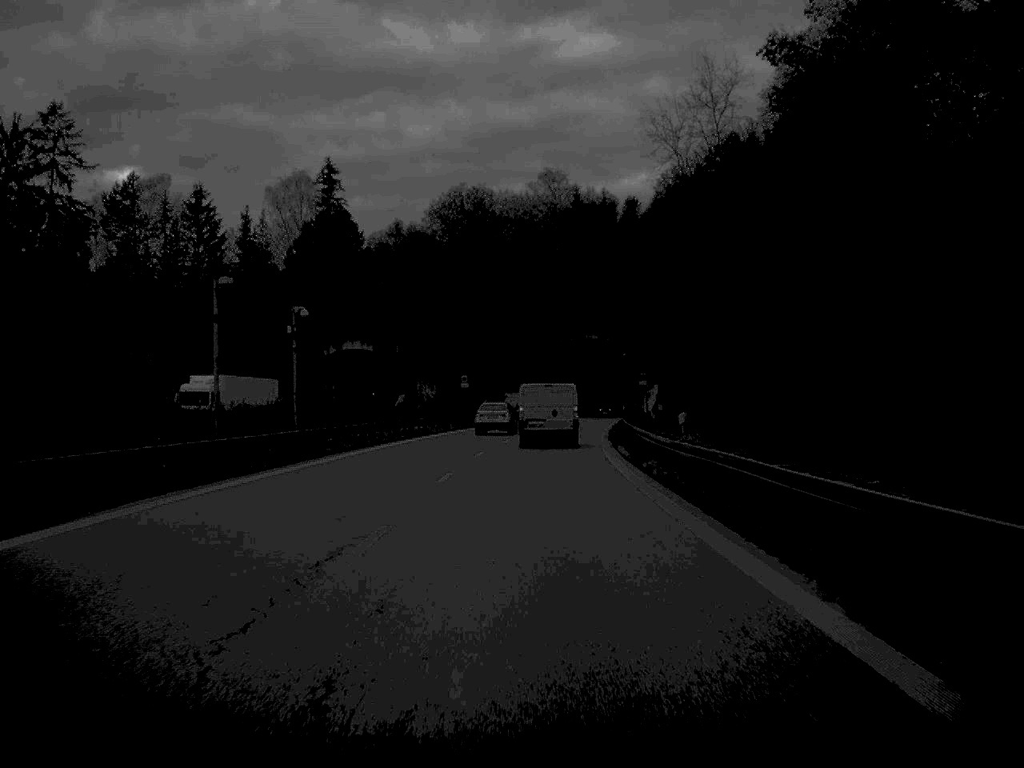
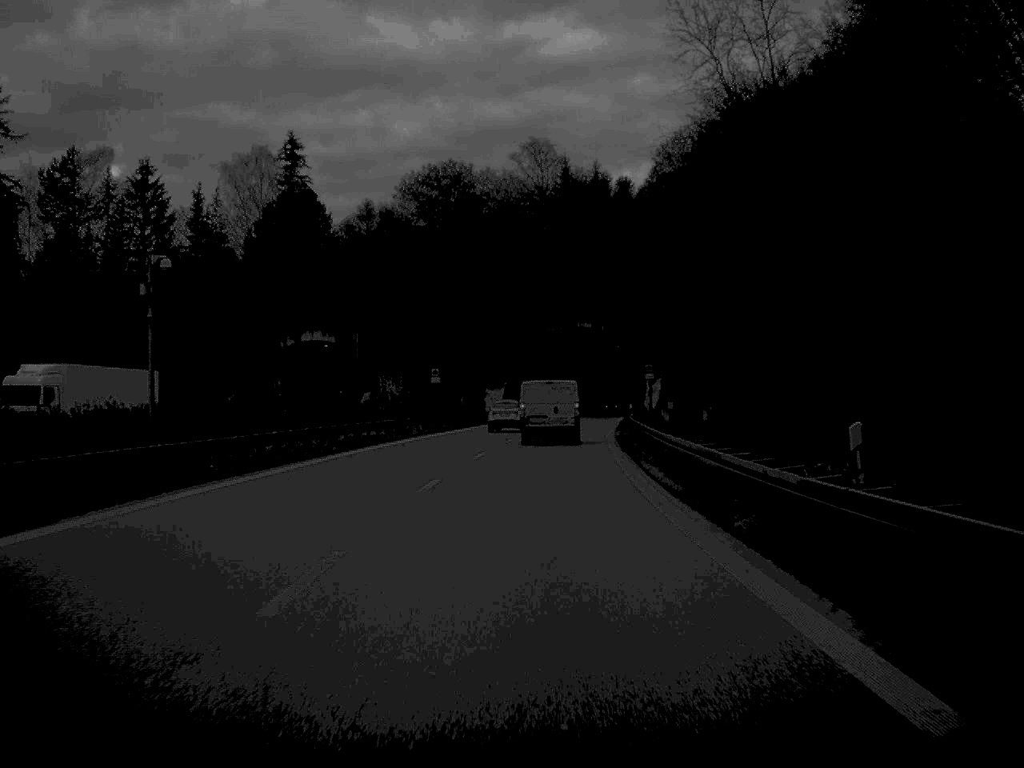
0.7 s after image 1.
(+0.1, +15.0) m; +1°
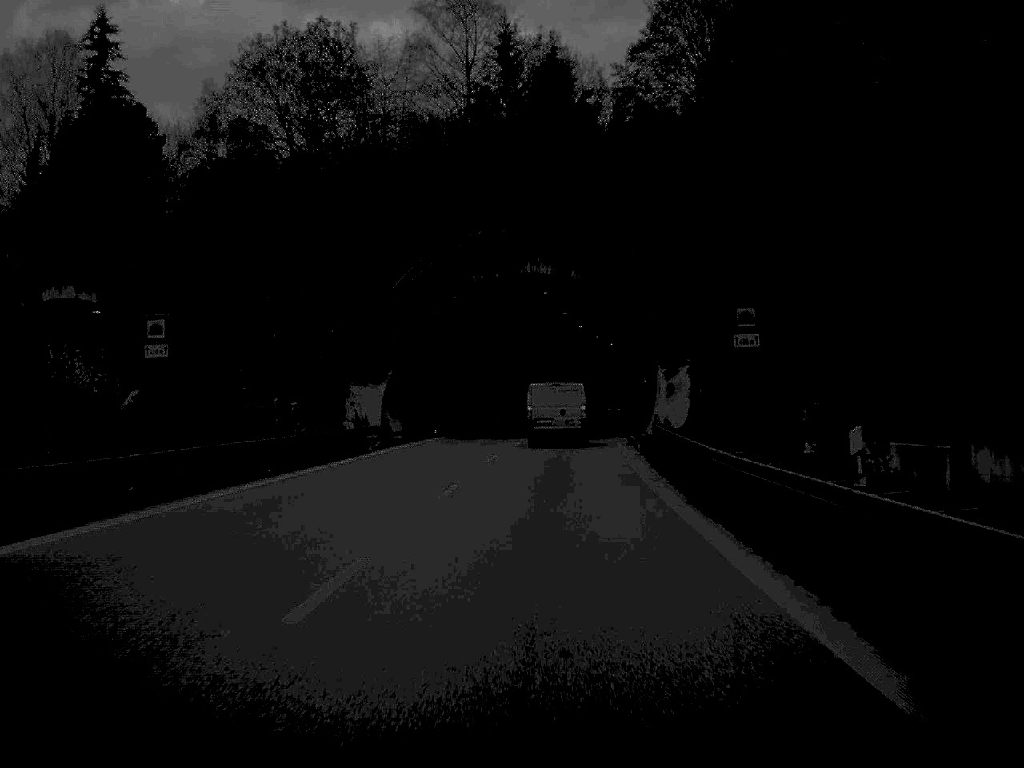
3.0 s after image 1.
(+1.2, +48.5) m; +3°
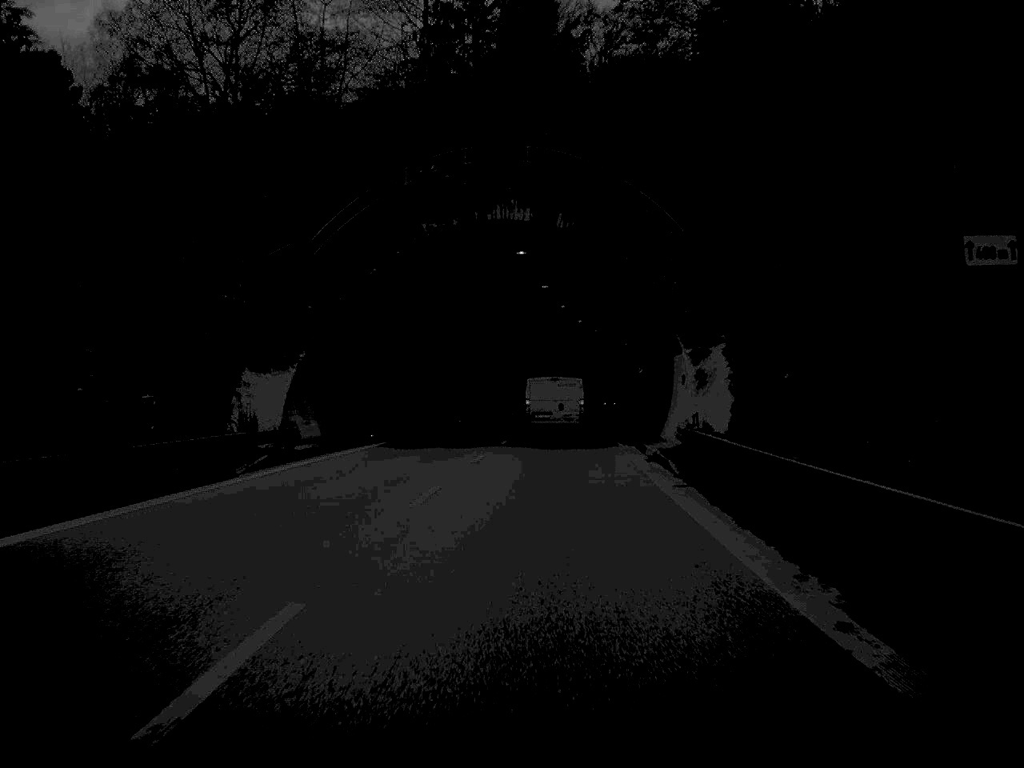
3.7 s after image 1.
(+0.1, +15.0) m; +1°
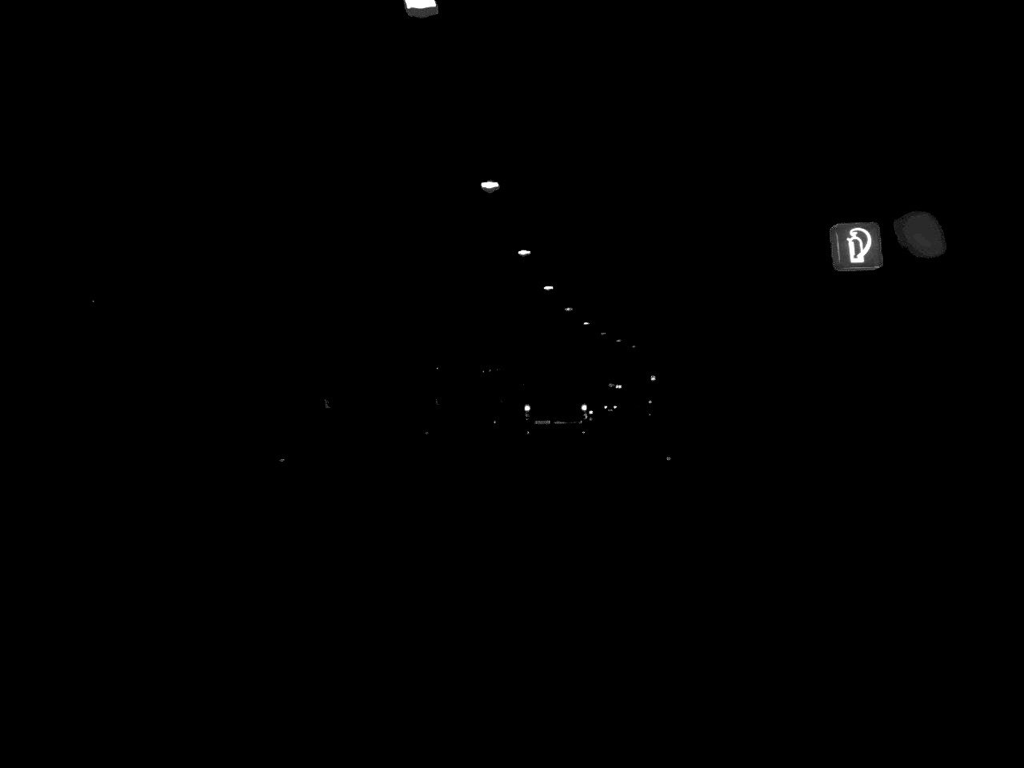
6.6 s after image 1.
(+2.4, +63.4) m; +4°
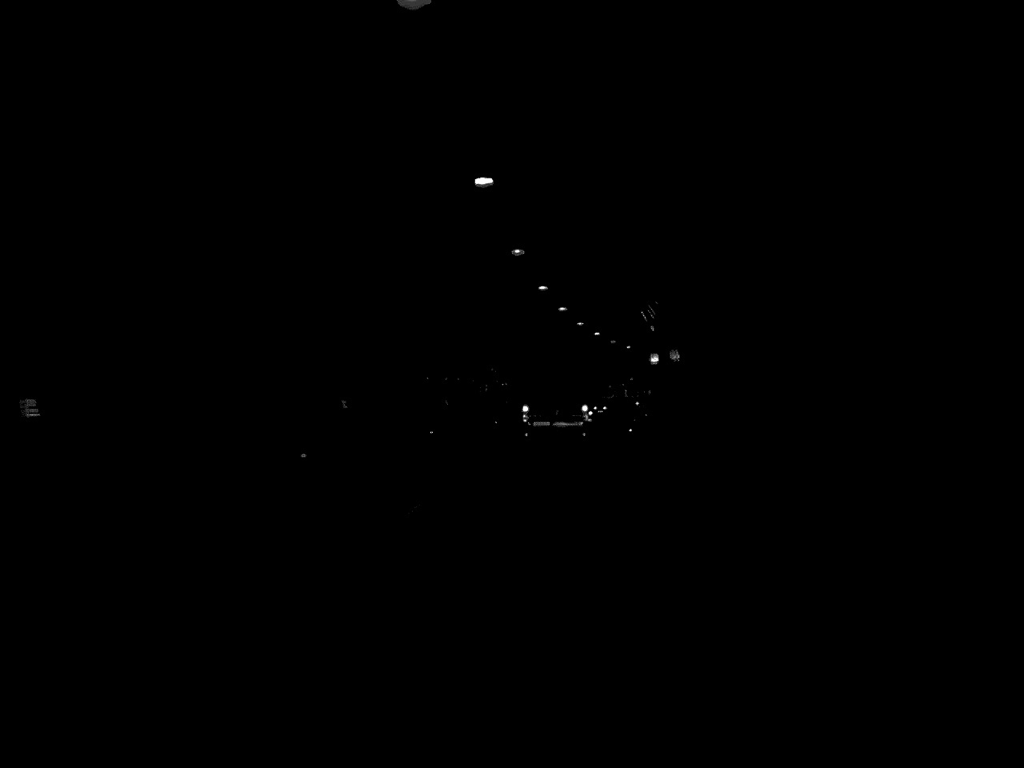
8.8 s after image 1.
(+1.5, +46.3) m; +4°
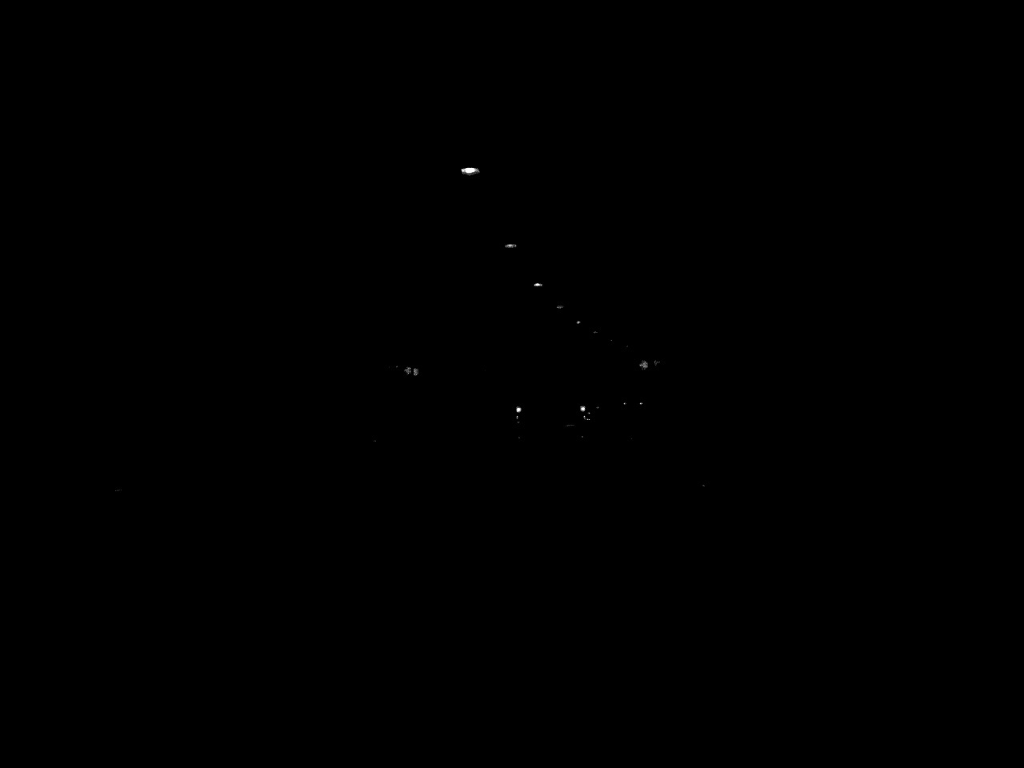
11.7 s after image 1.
(+2.6, +62.0) m; +5°
